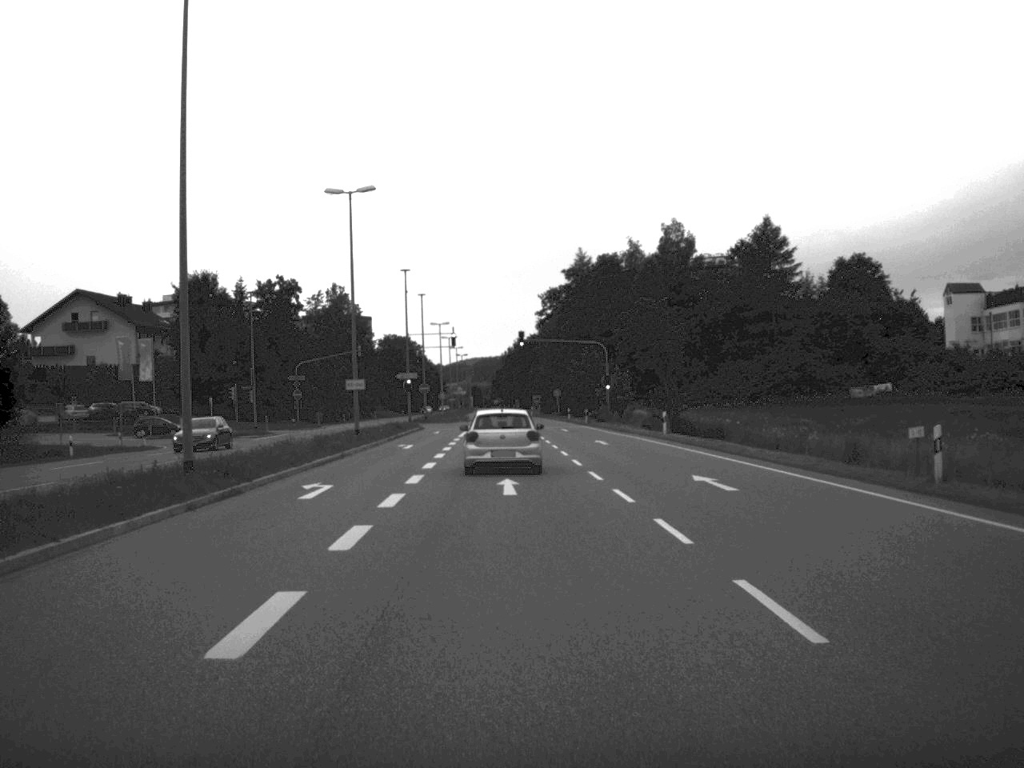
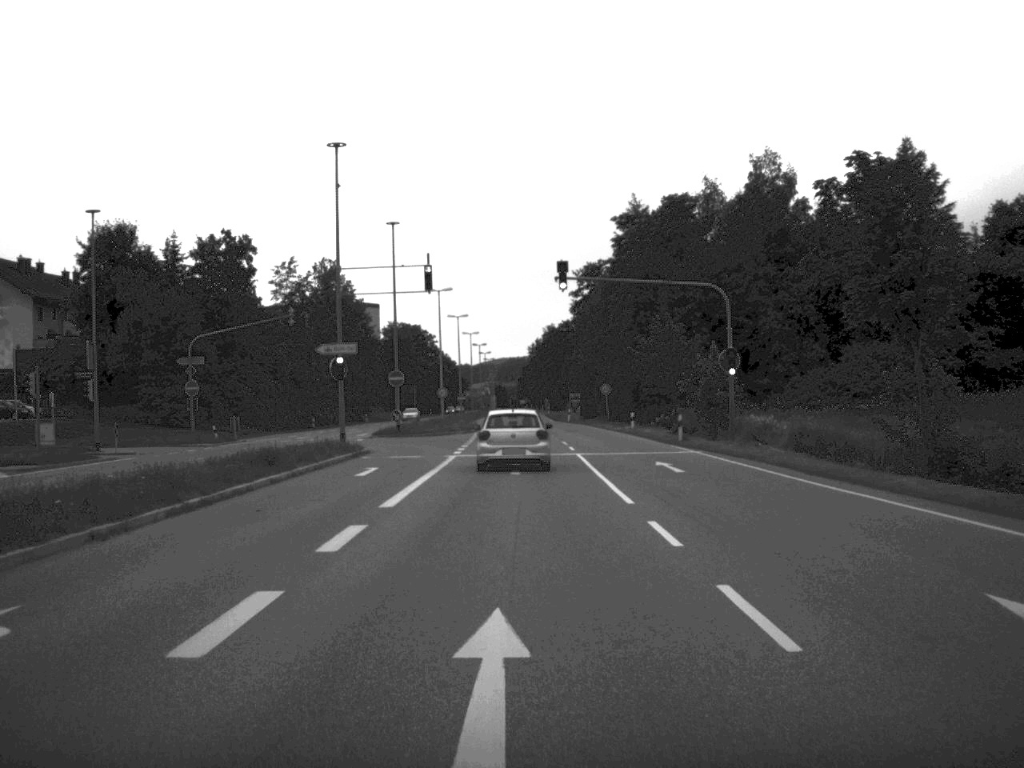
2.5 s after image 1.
(-0.6, +41.1) m; -1°
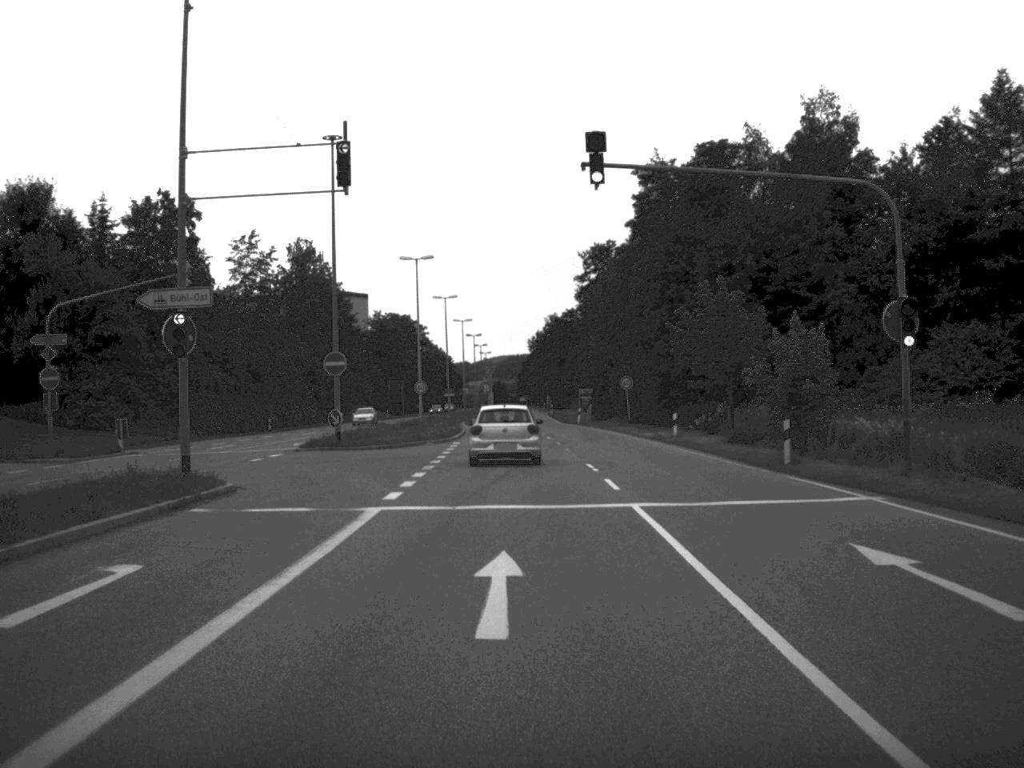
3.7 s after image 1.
(0.0, +19.9) m; 0°
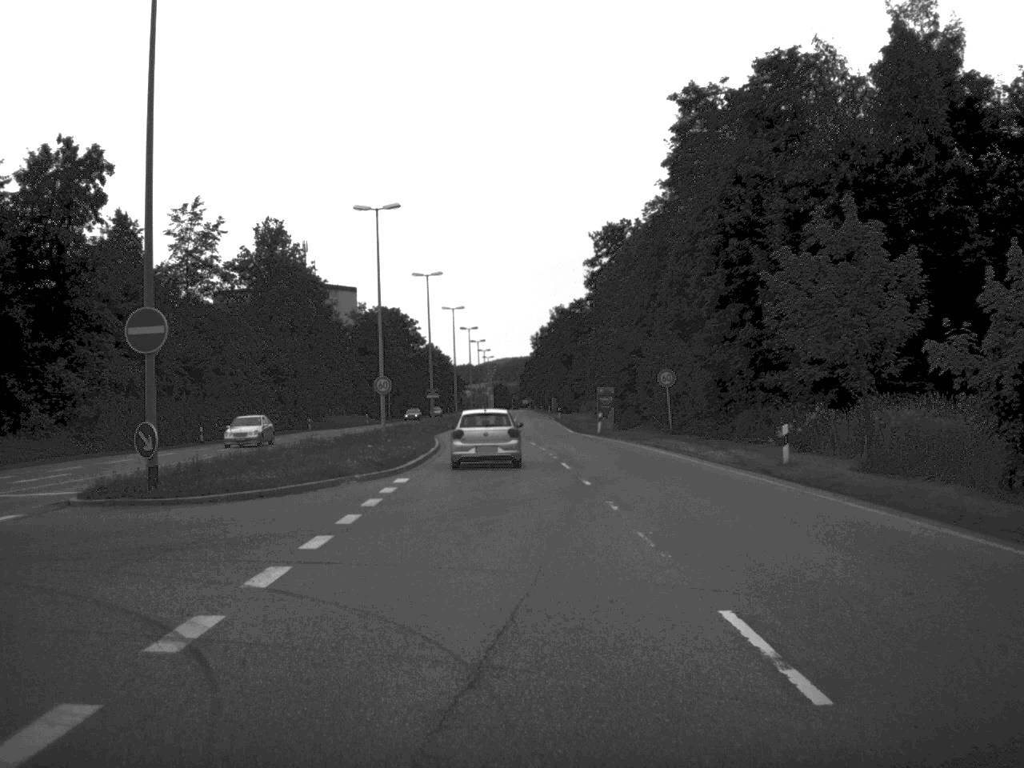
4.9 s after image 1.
(0.0, +21.1) m; 0°
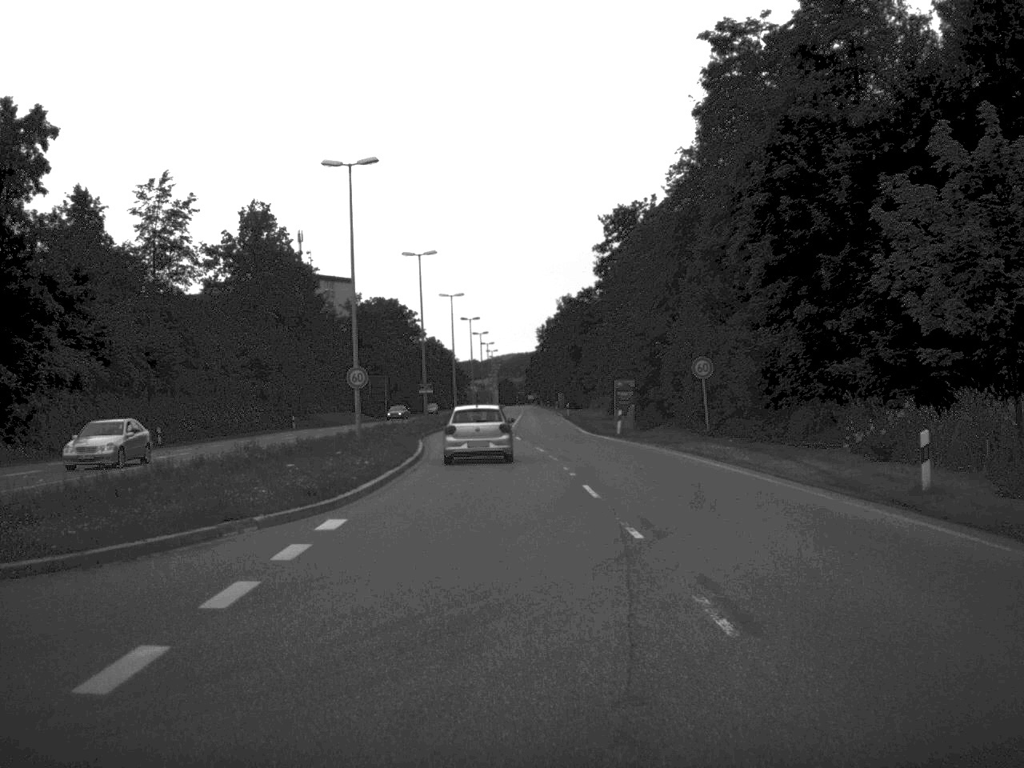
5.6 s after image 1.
(0.0, +9.9) m; 0°
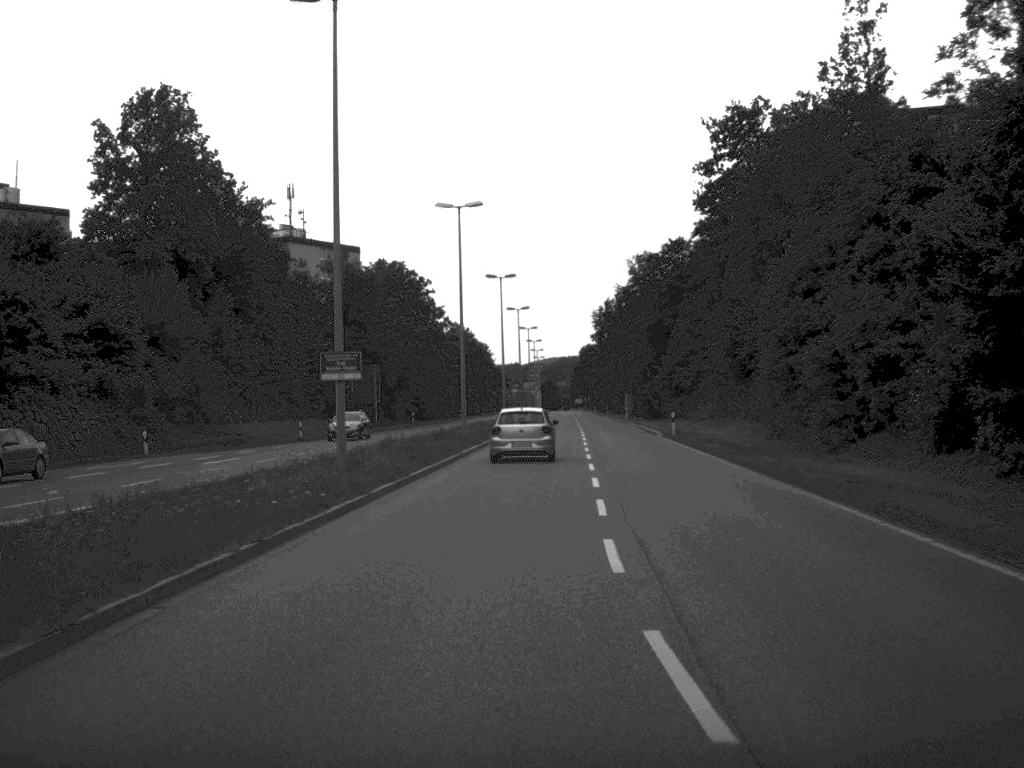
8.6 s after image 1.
(-1.3, +49.1) m; -2°
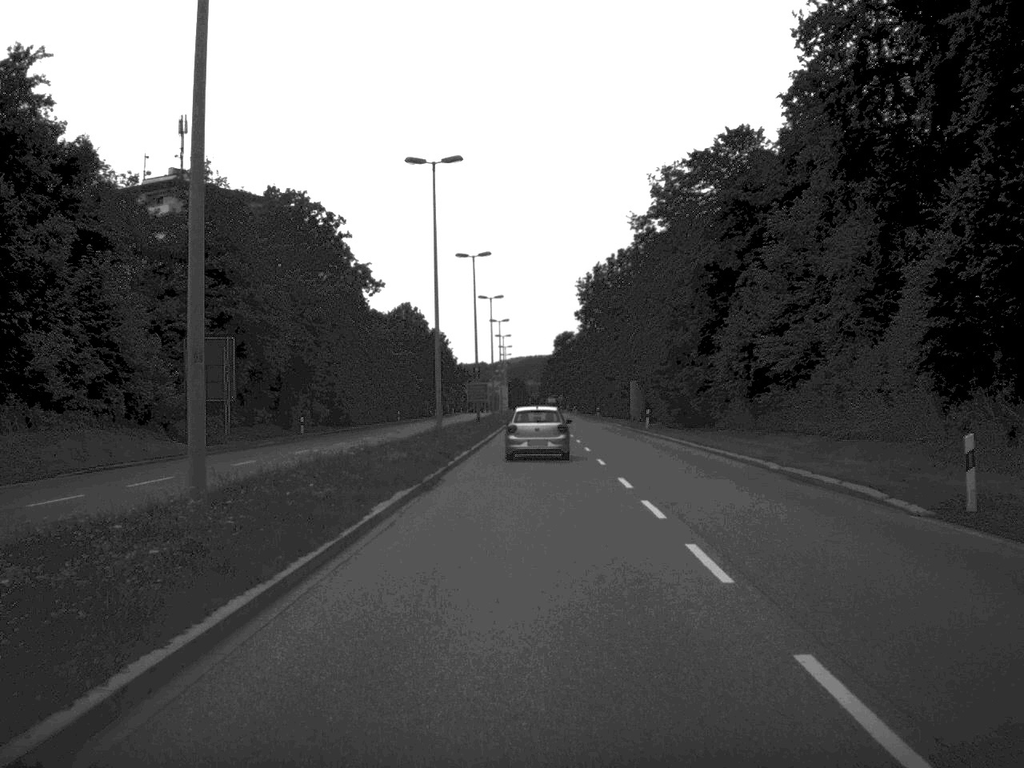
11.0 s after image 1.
(+0.4, +41.8) m; +1°
